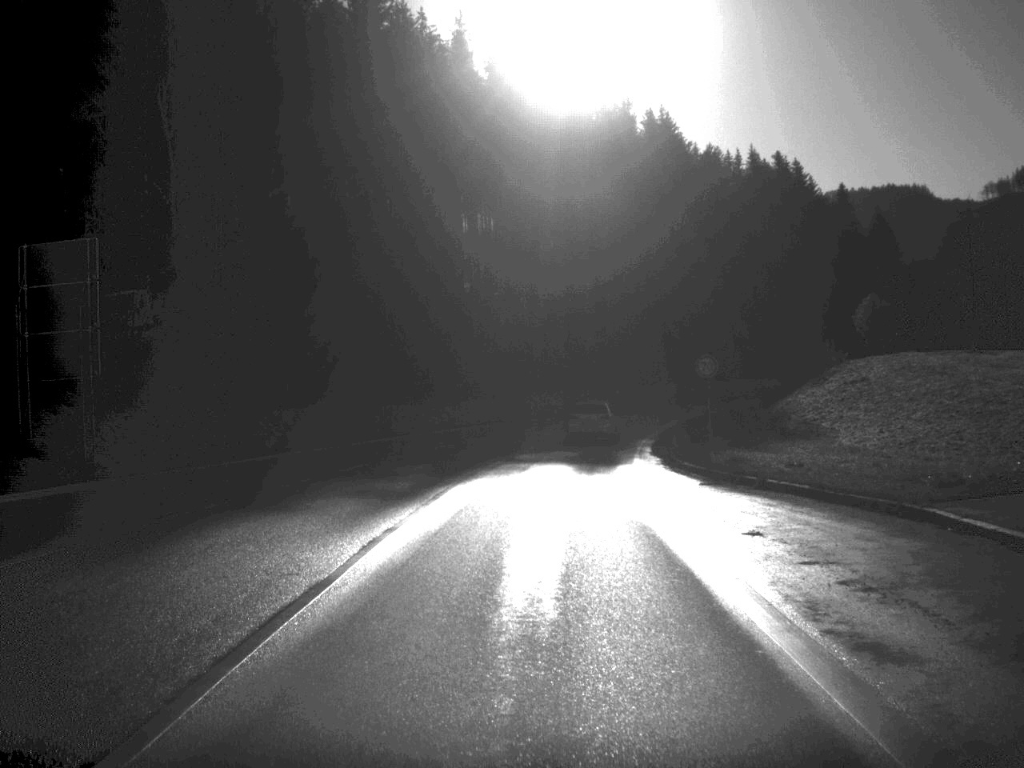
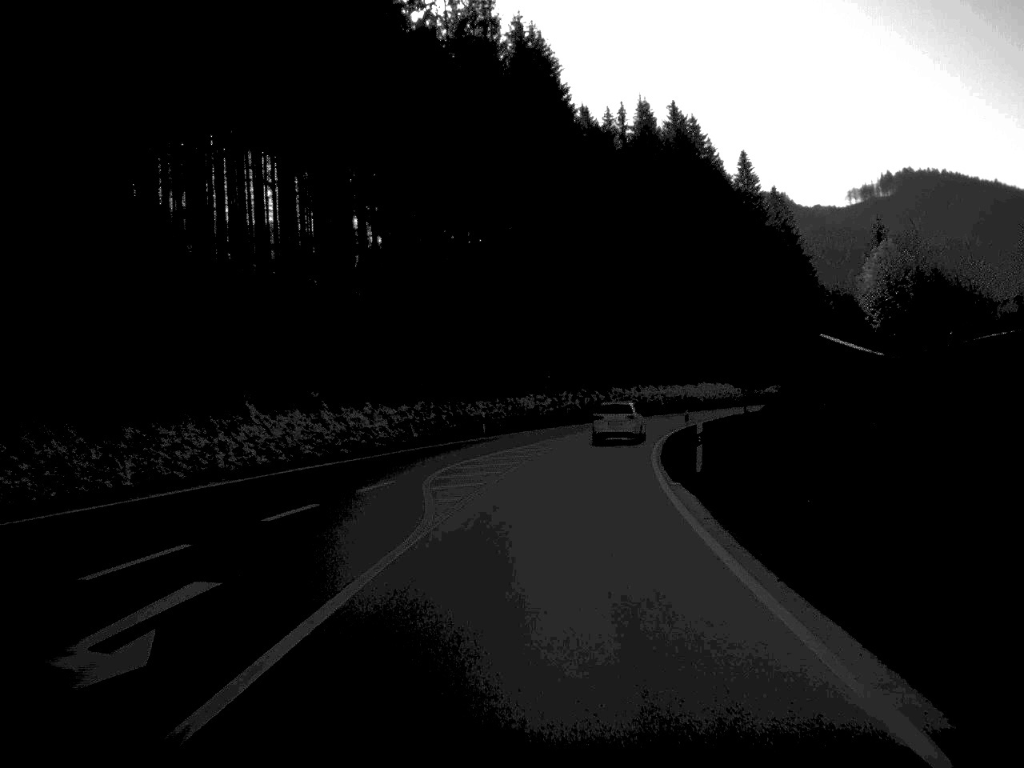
(+2.5, +46.5) m; +7°
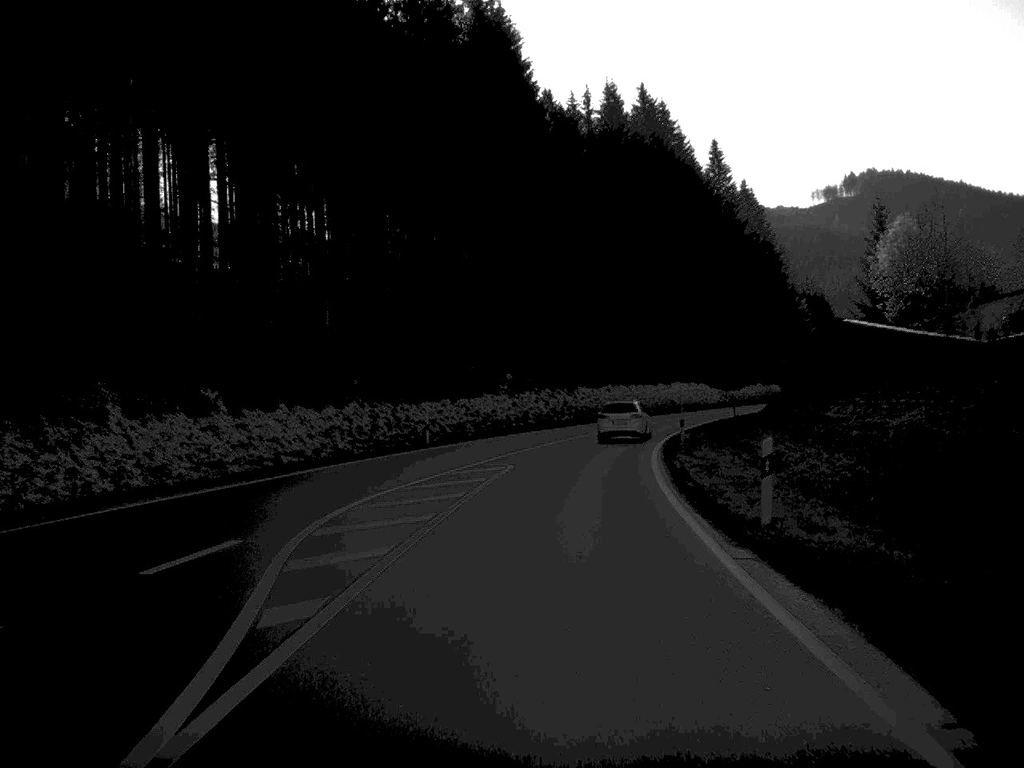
(+0.2, +11.2) m; +2°
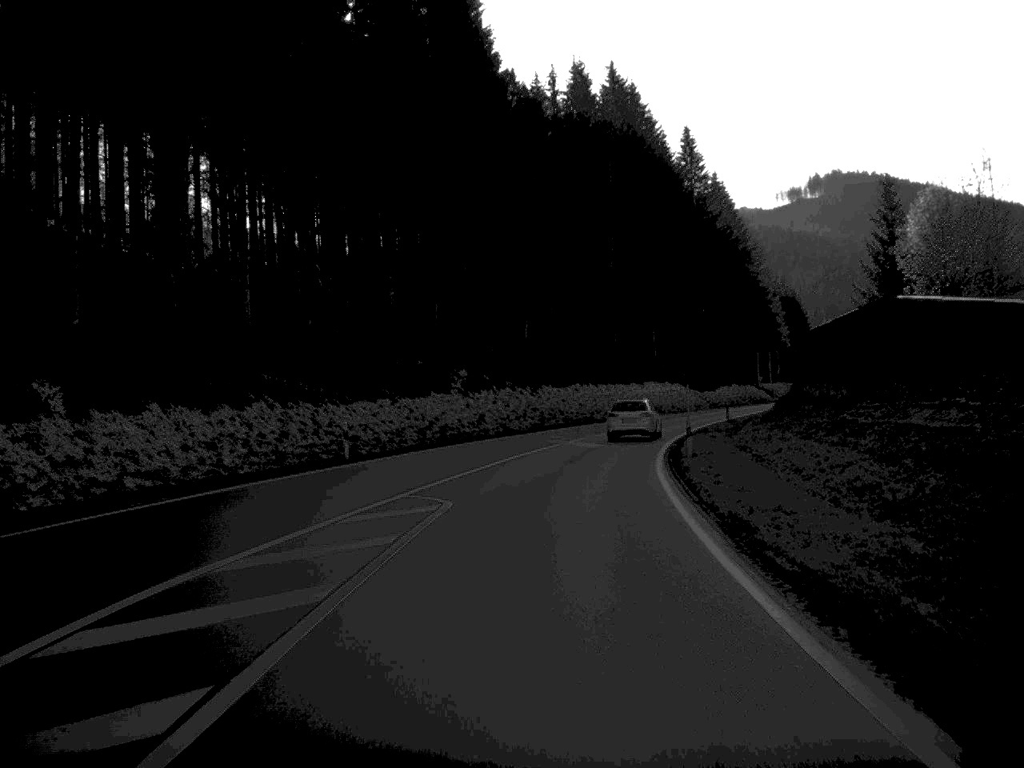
(+0.2, +11.4) m; +2°
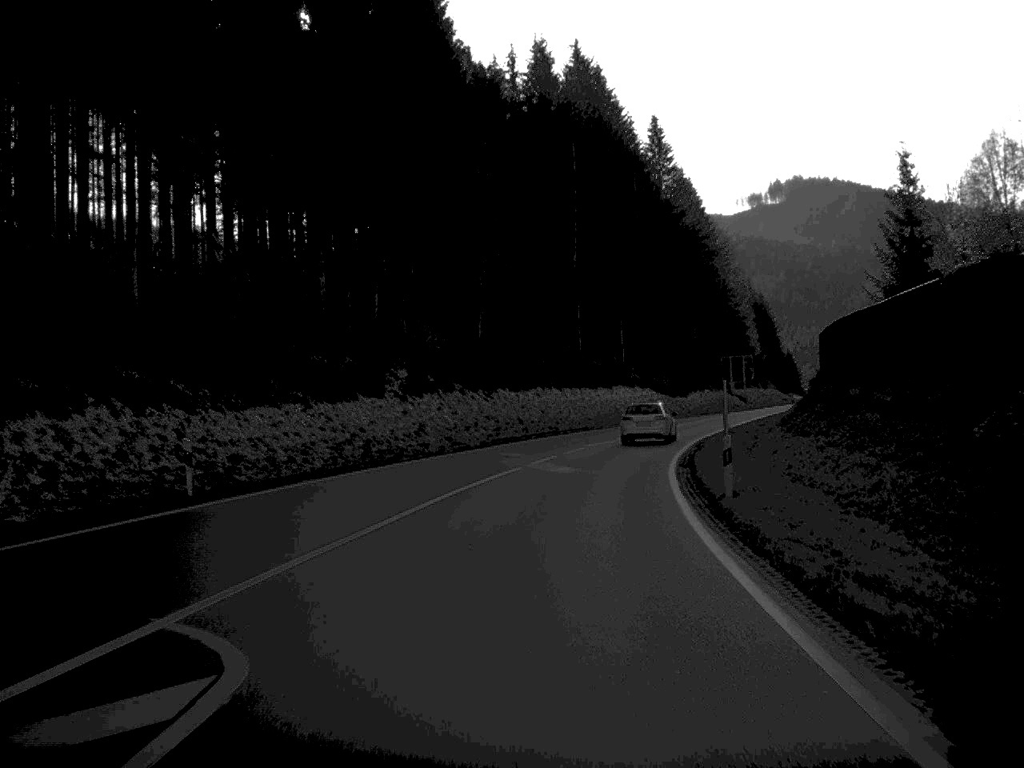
(+0.2, +12.1) m; +2°
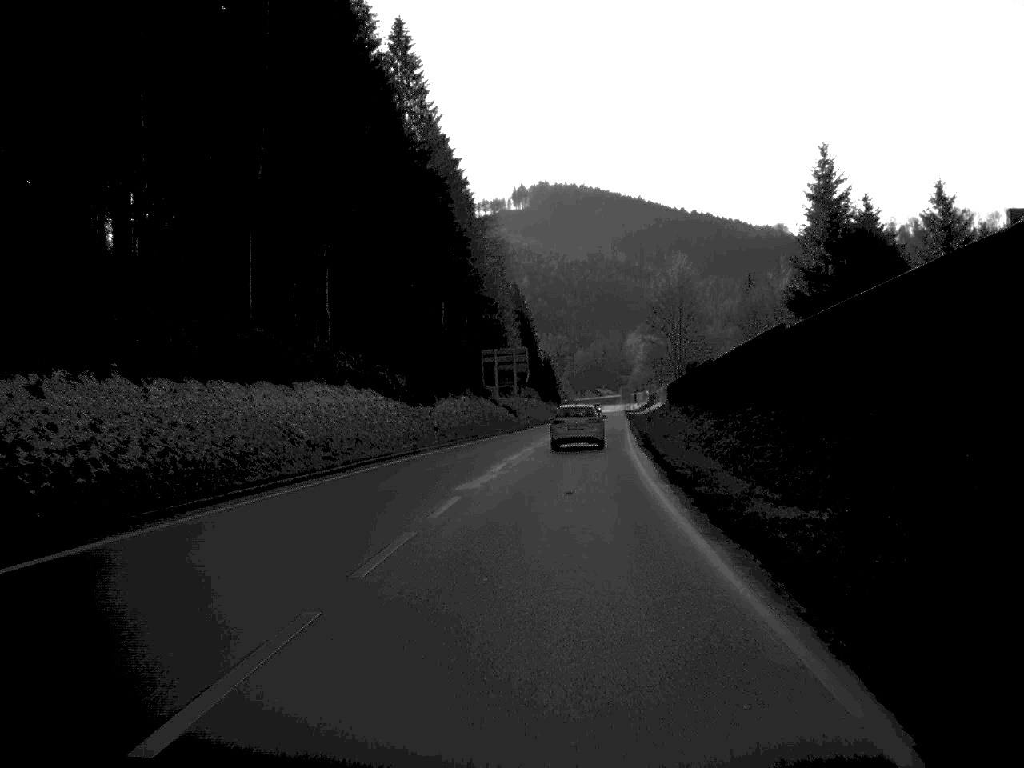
(+5.2, +50.1) m; +12°
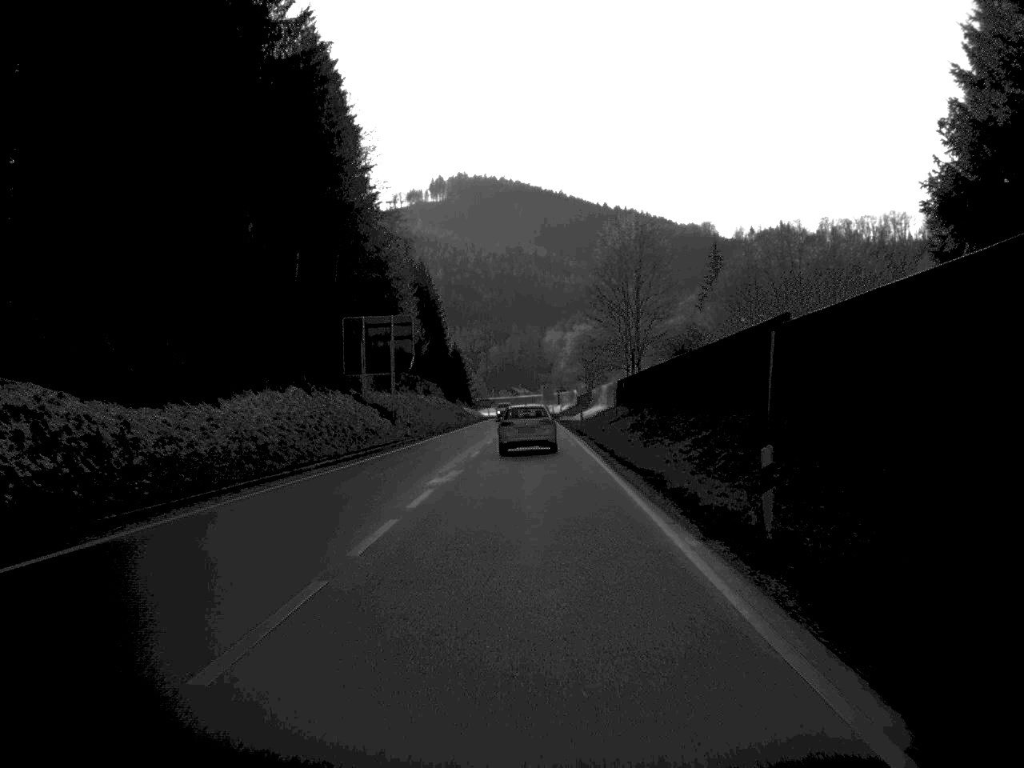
(+1.6, +40.0) m; +4°
